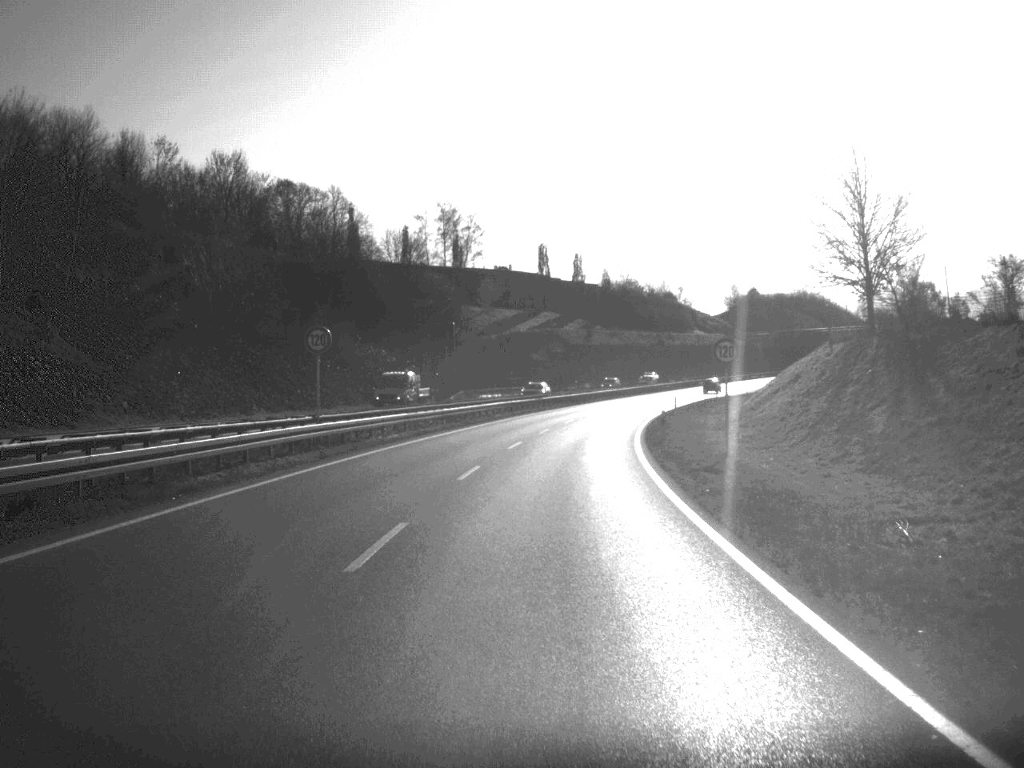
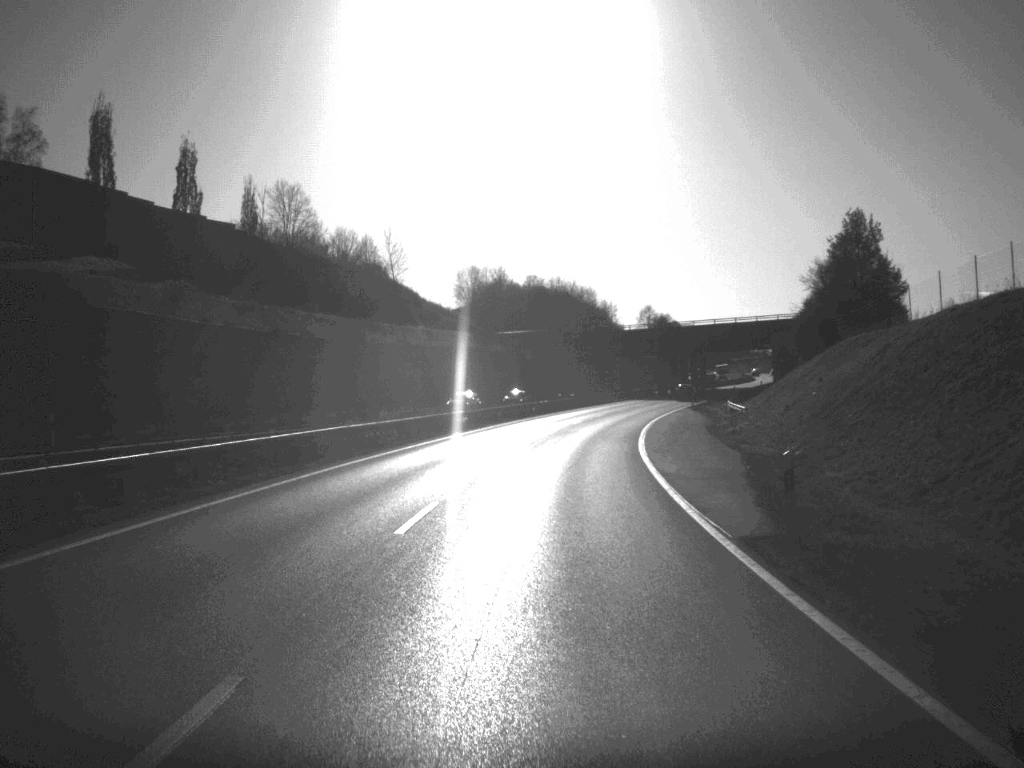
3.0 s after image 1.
(+11.5, +102.6) m; +13°
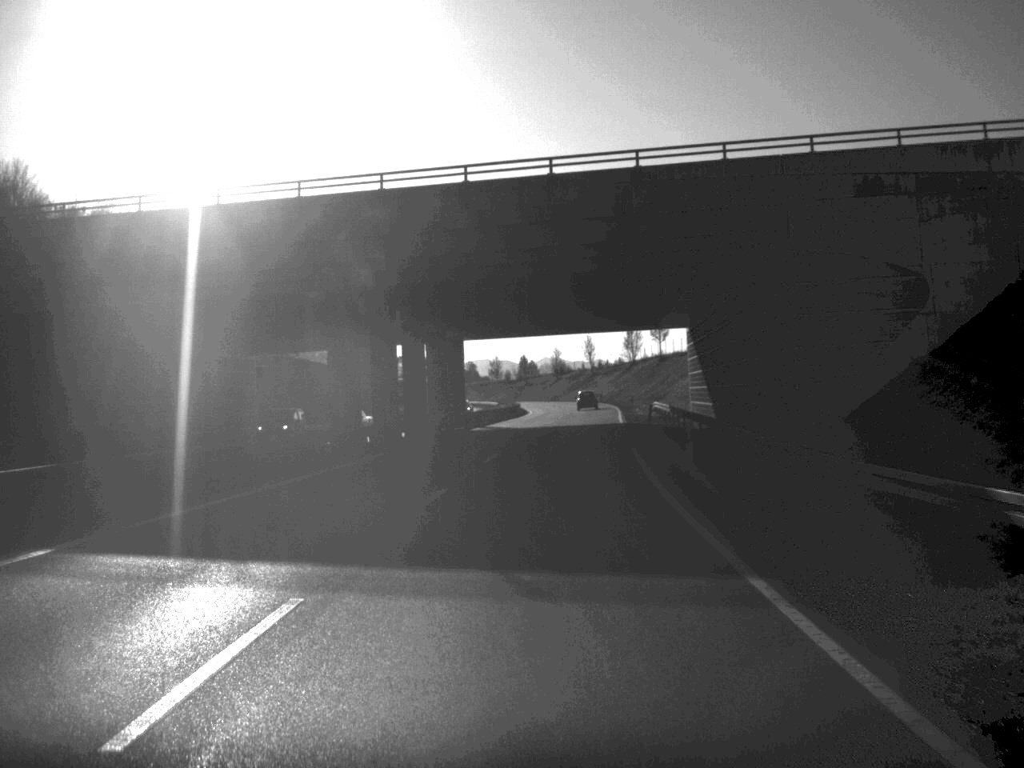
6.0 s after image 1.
(+12.0, +103.6) m; +13°
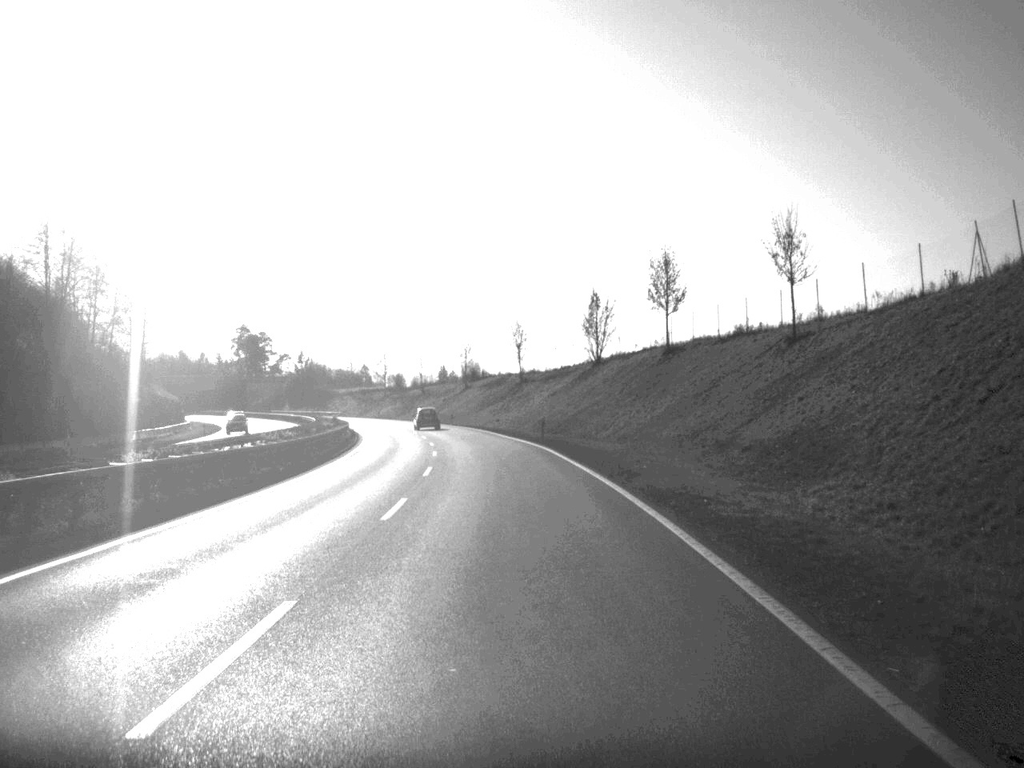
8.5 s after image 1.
(+4.2, +83.2) m; +3°
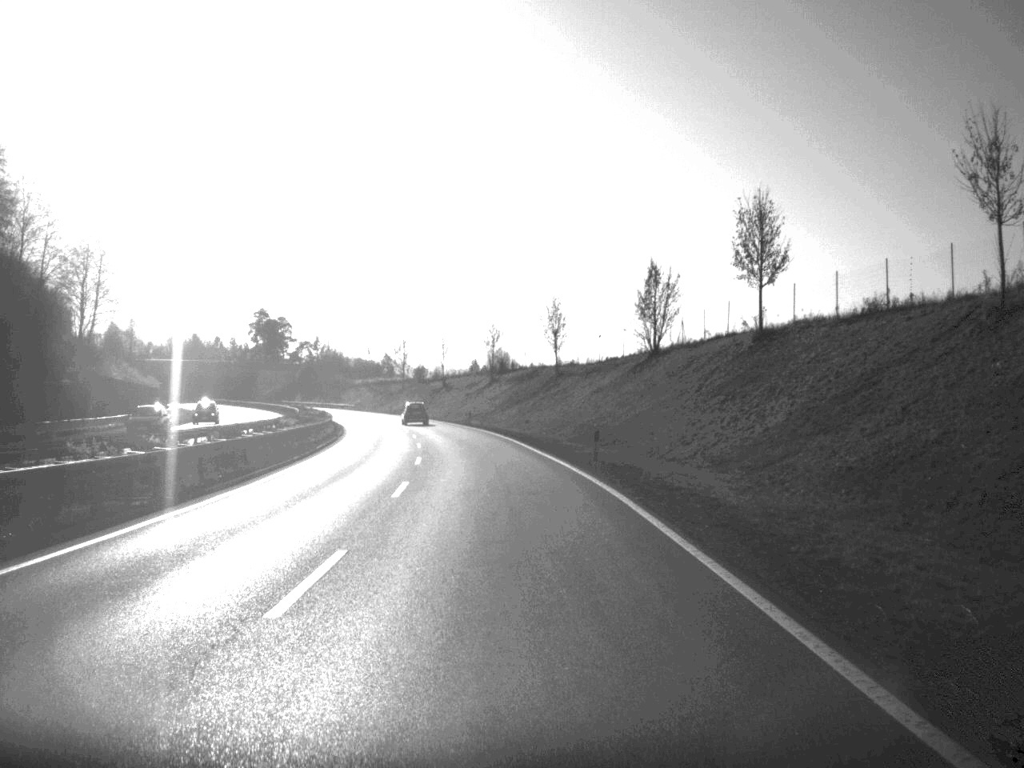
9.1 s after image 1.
(-0.2, +20.6) m; -2°
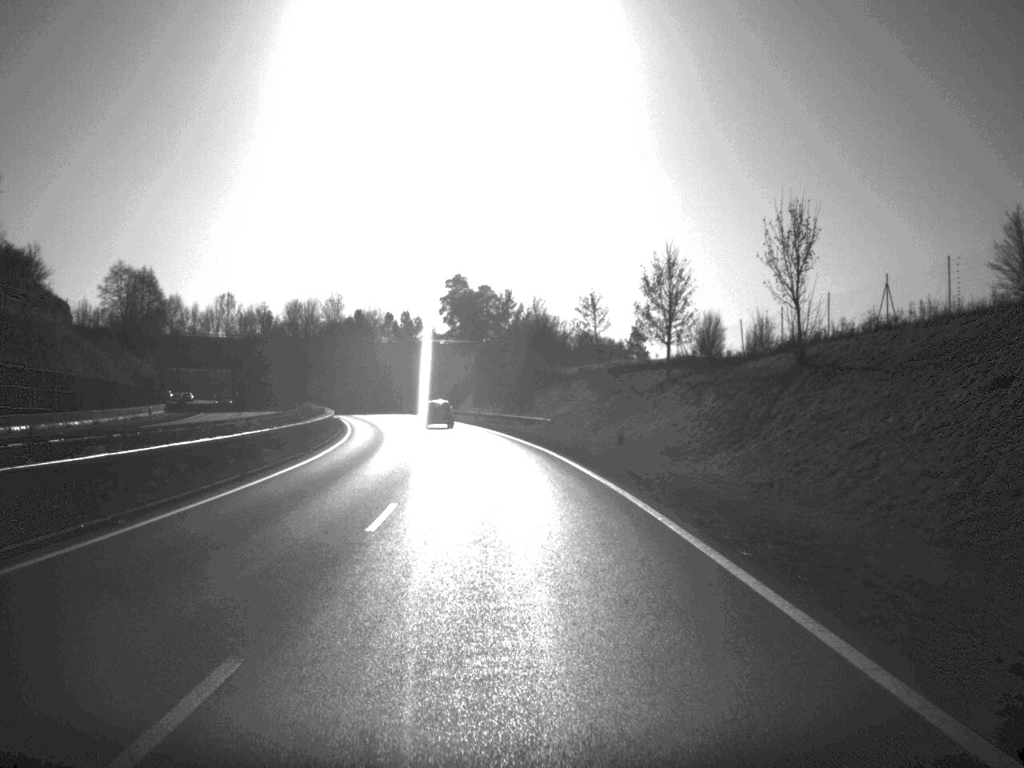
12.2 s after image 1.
(-10.3, +101.9) m; -12°
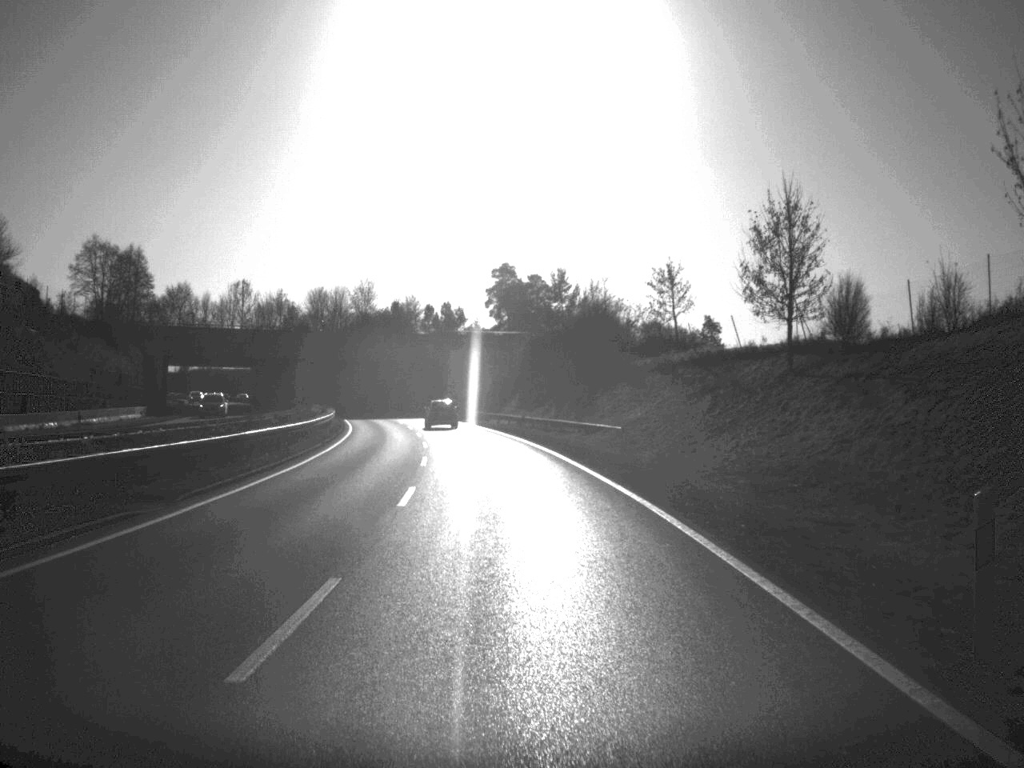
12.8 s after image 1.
(-0.4, +20.4) m; -2°
